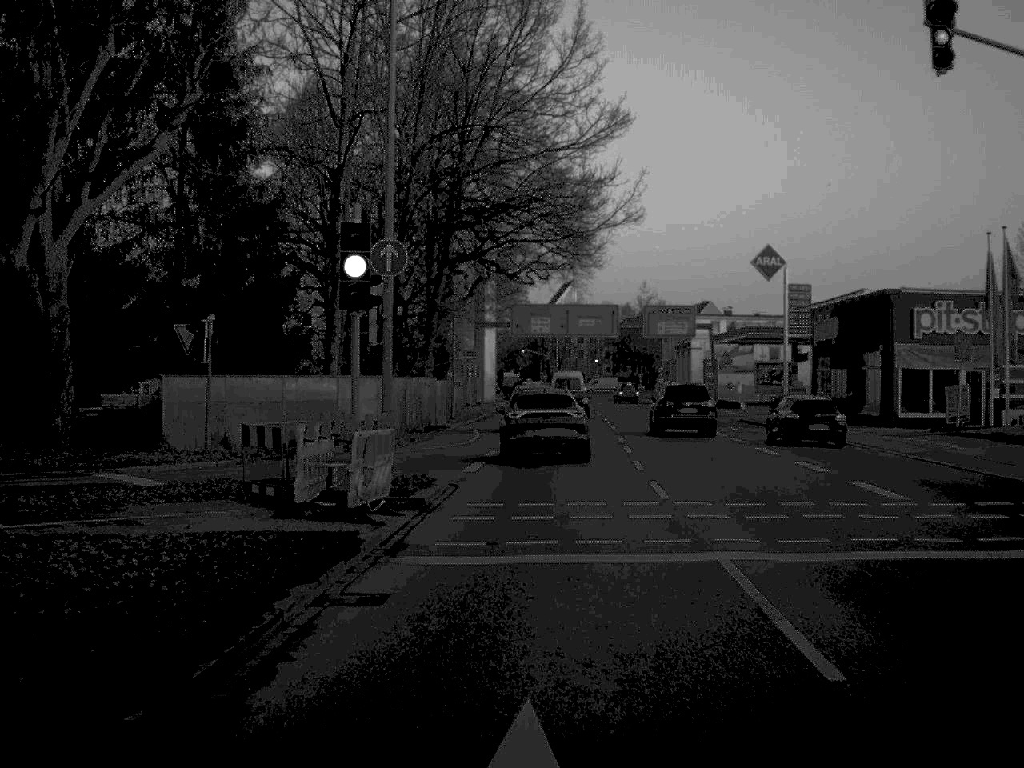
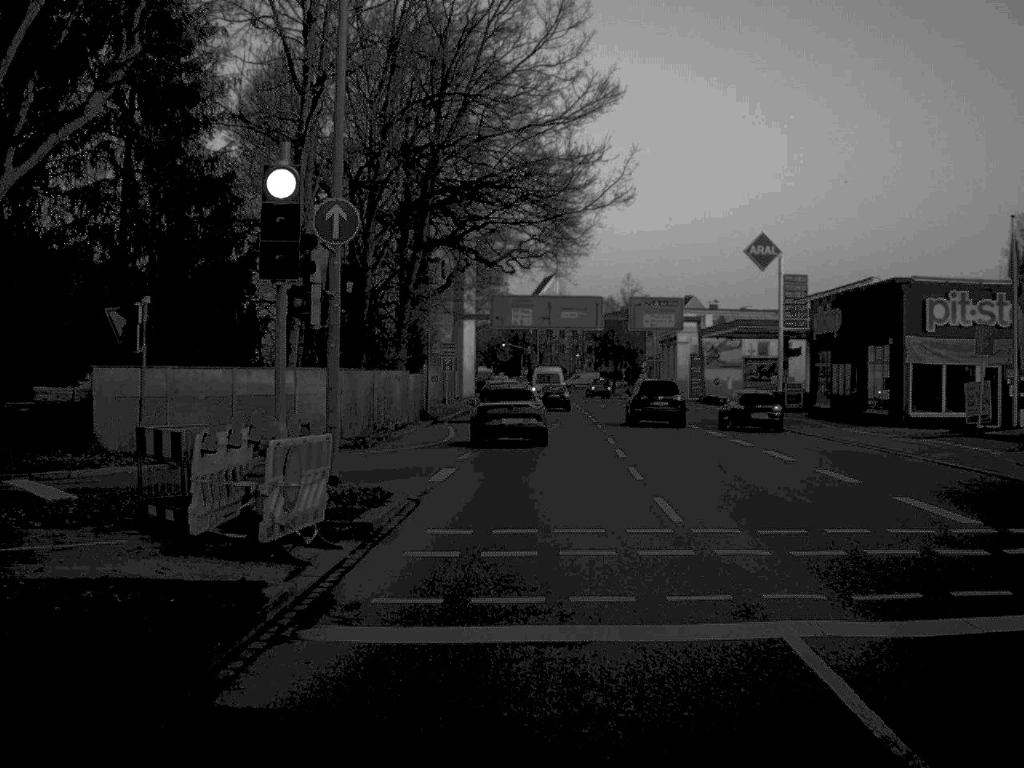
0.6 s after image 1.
(0.0, +3.7) m; +1°
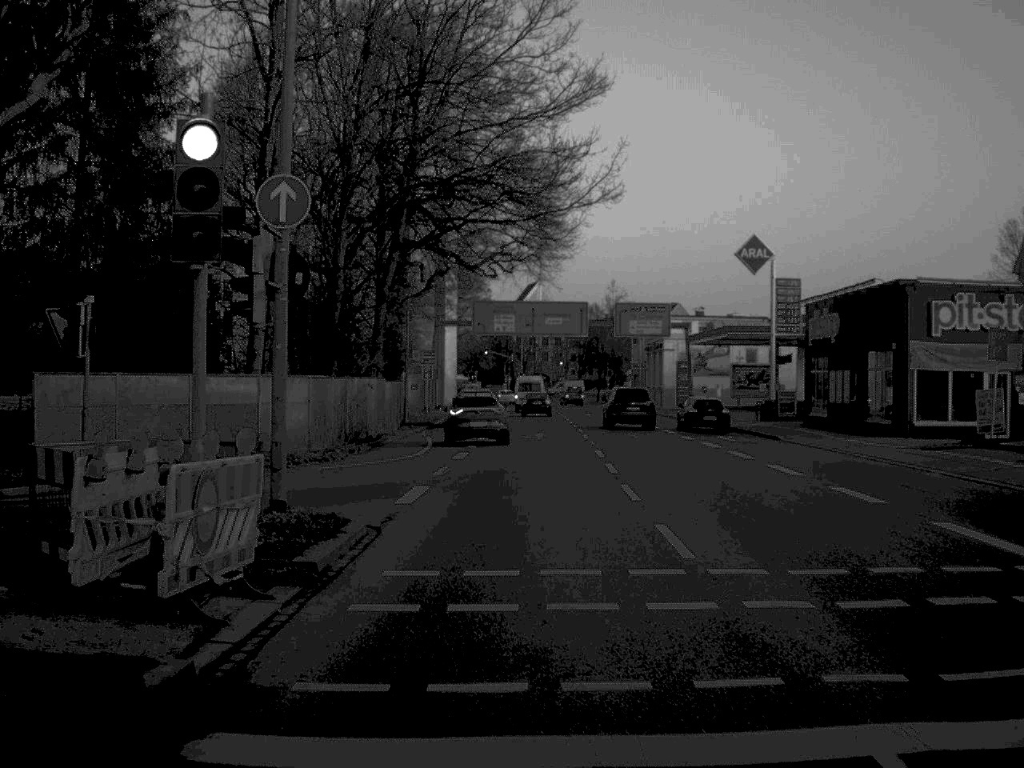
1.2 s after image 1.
(0.0, +2.4) m; +1°
